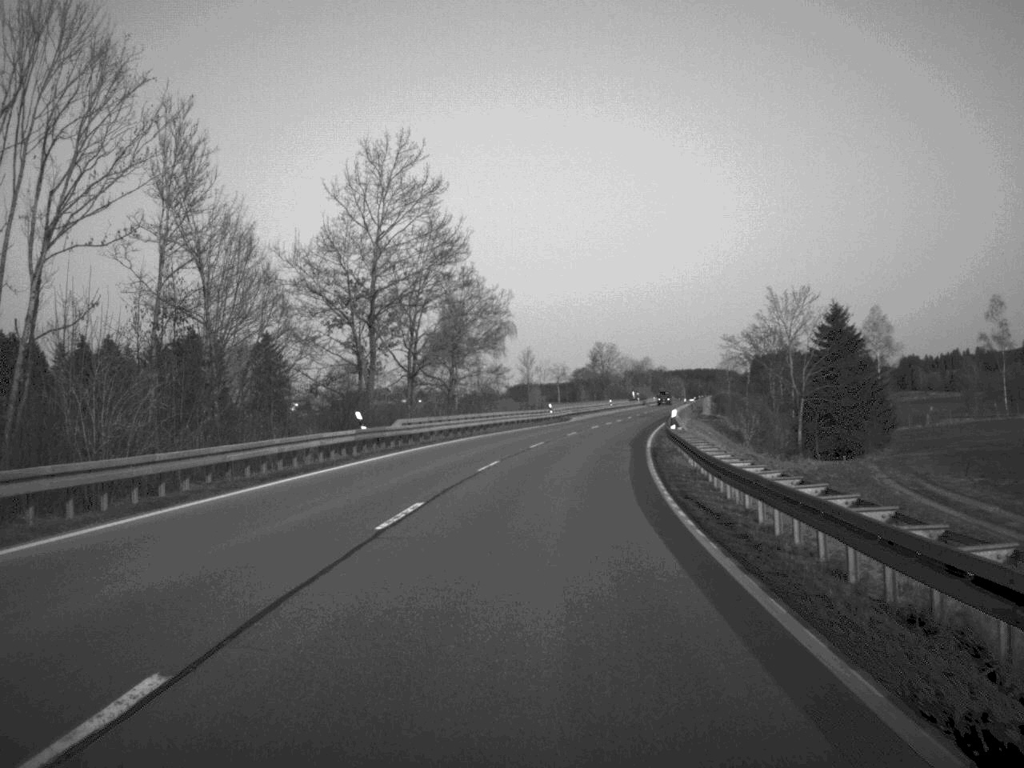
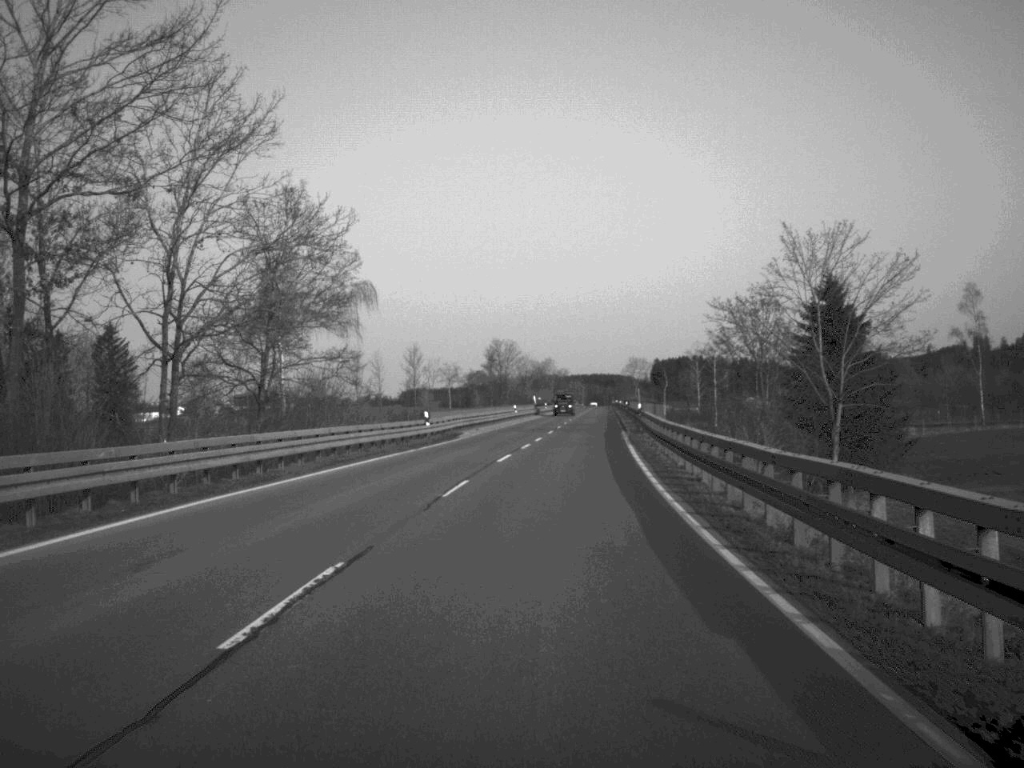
(+1.4, +33.1) m; +5°
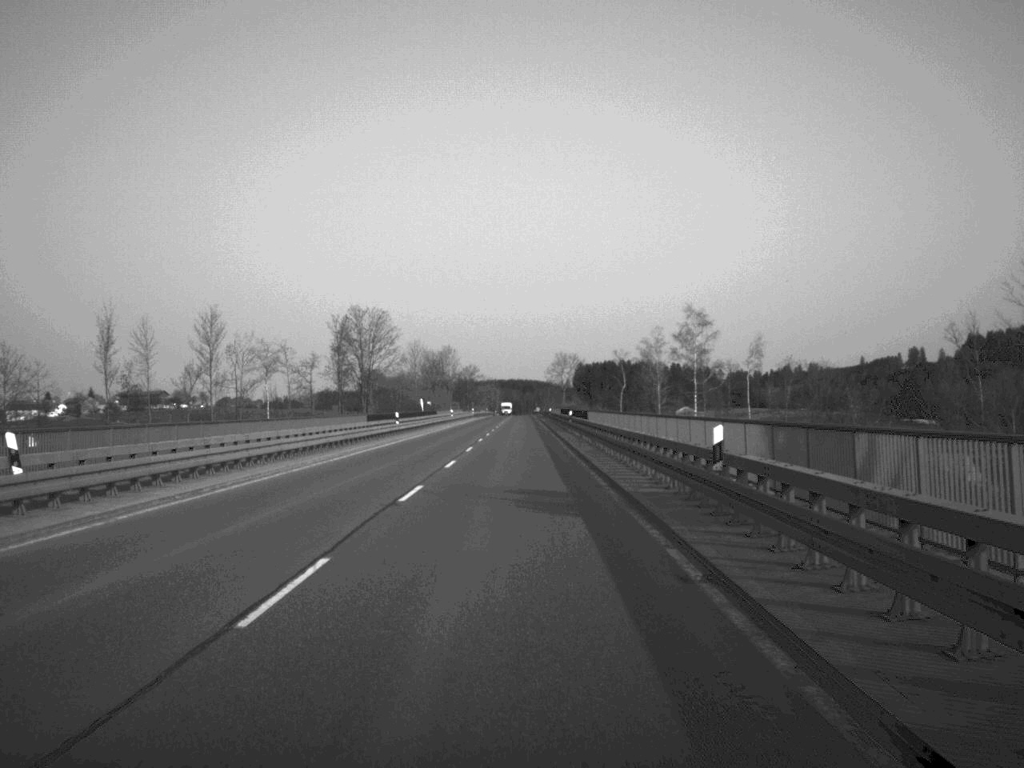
(+4.5, +86.8) m; +4°
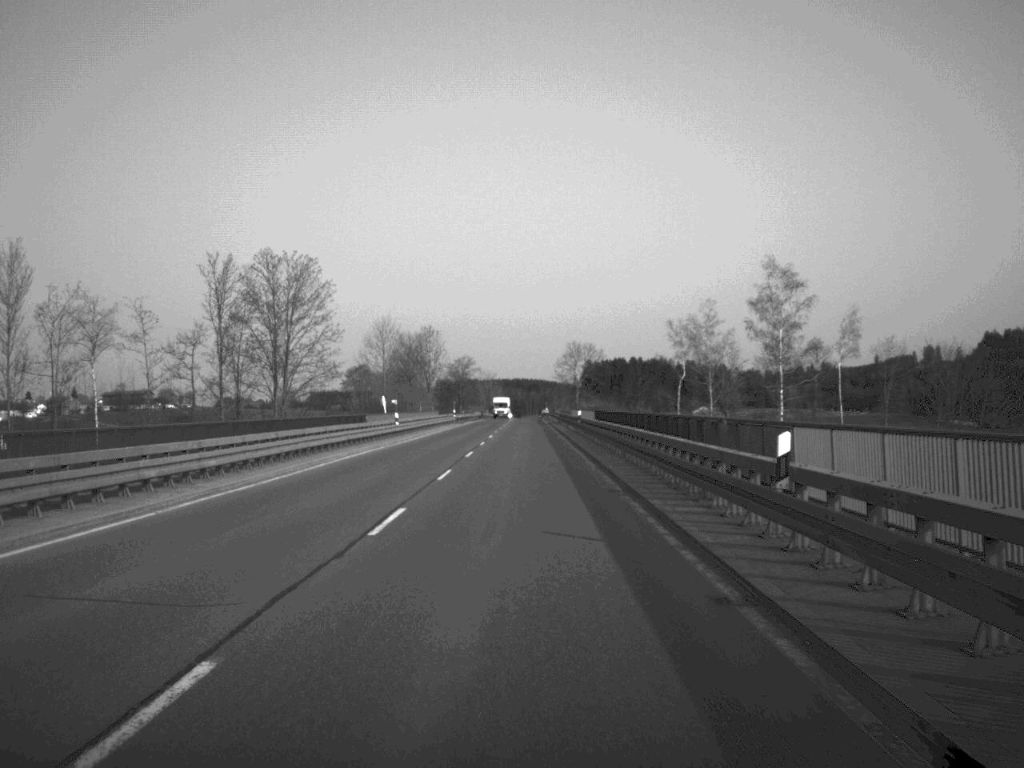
(-0.2, +53.1) m; 0°
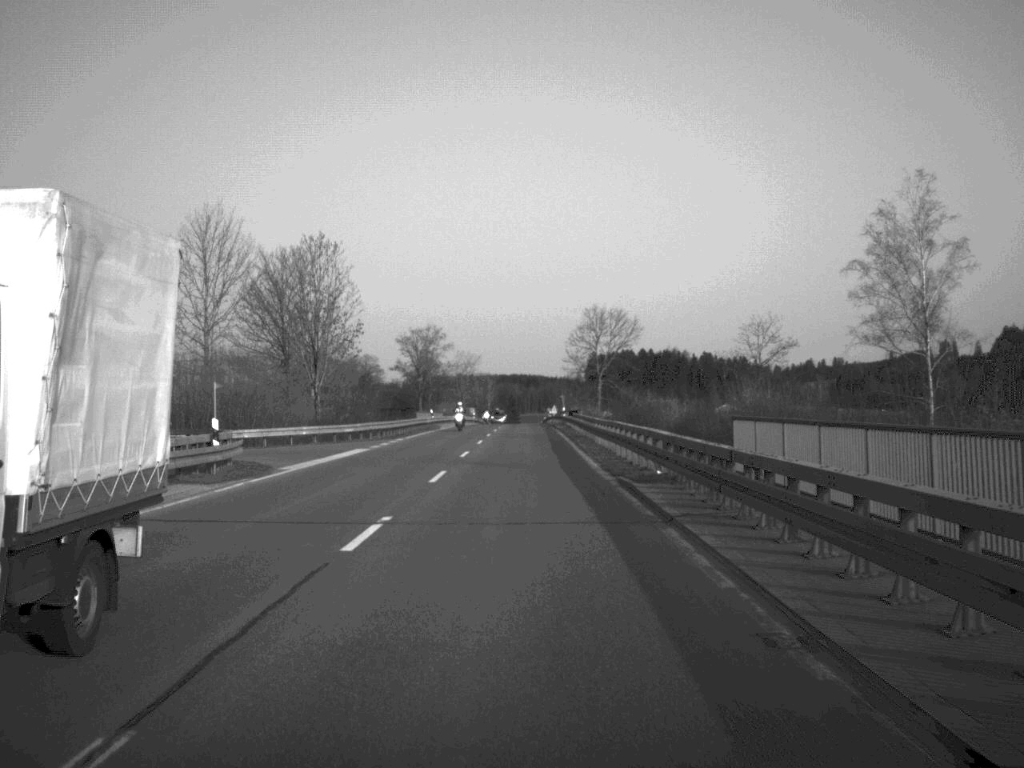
(+0.1, +85.7) m; 0°
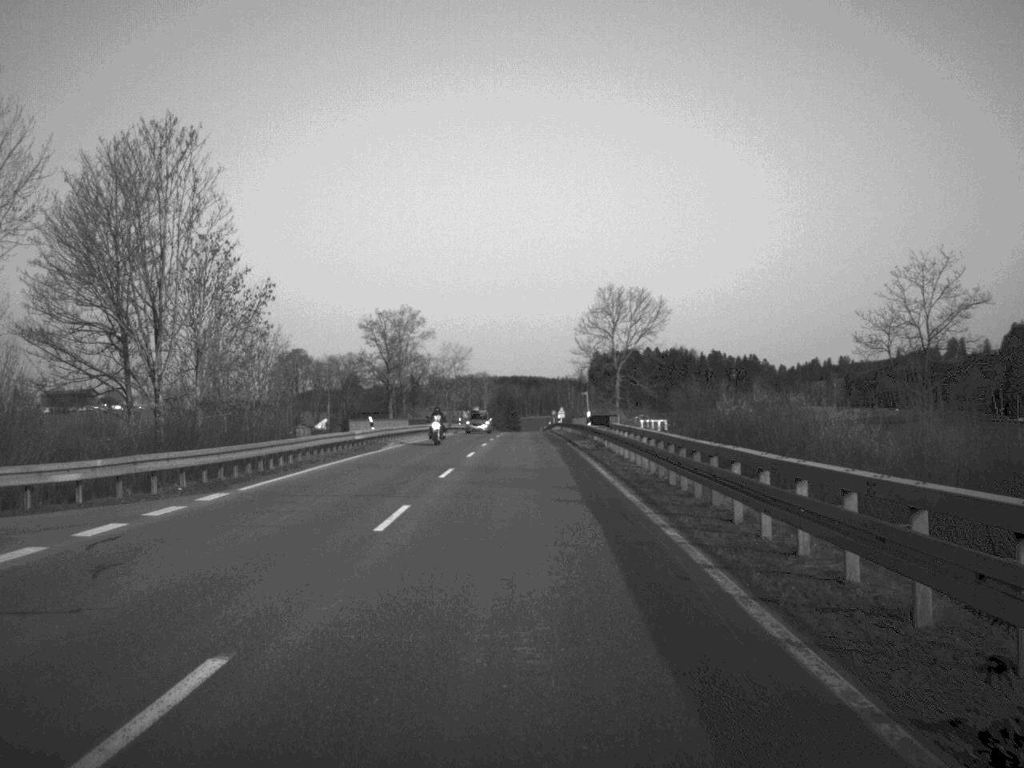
(0.0, +33.5) m; 0°
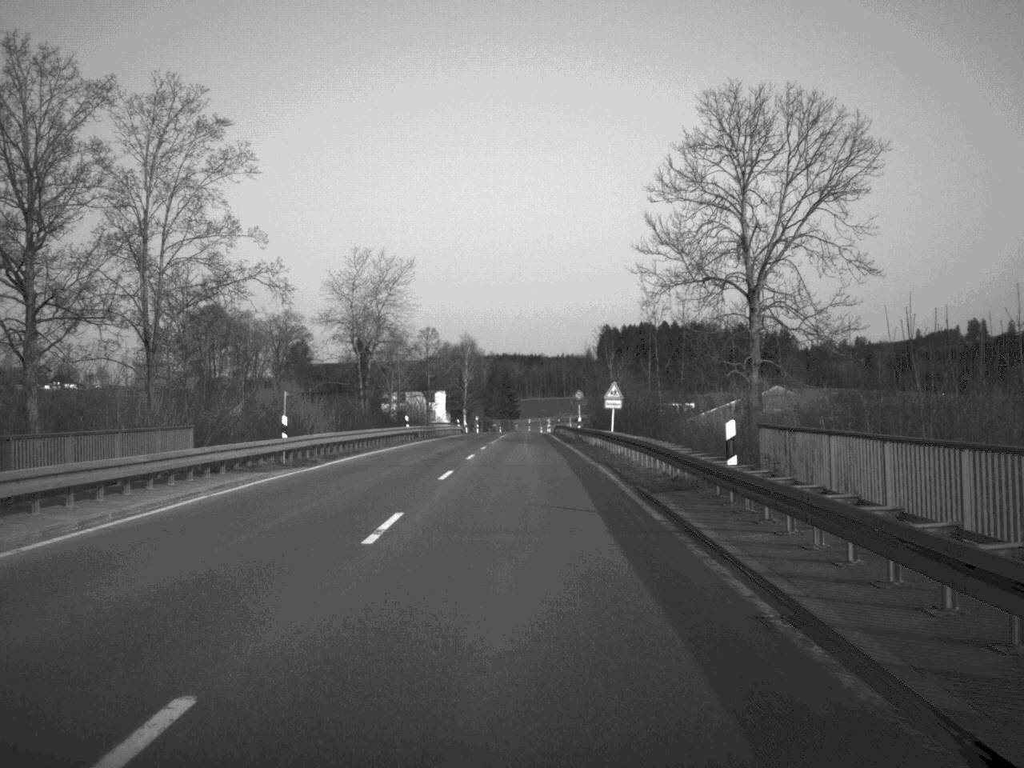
(+0.1, +85.4) m; 0°
